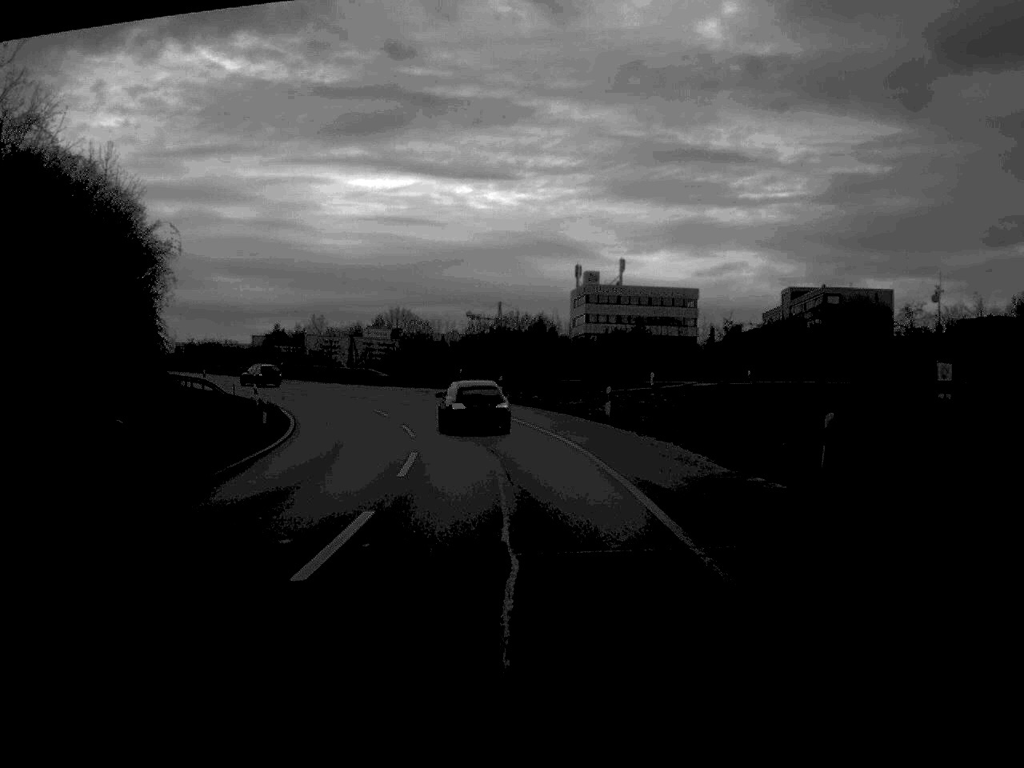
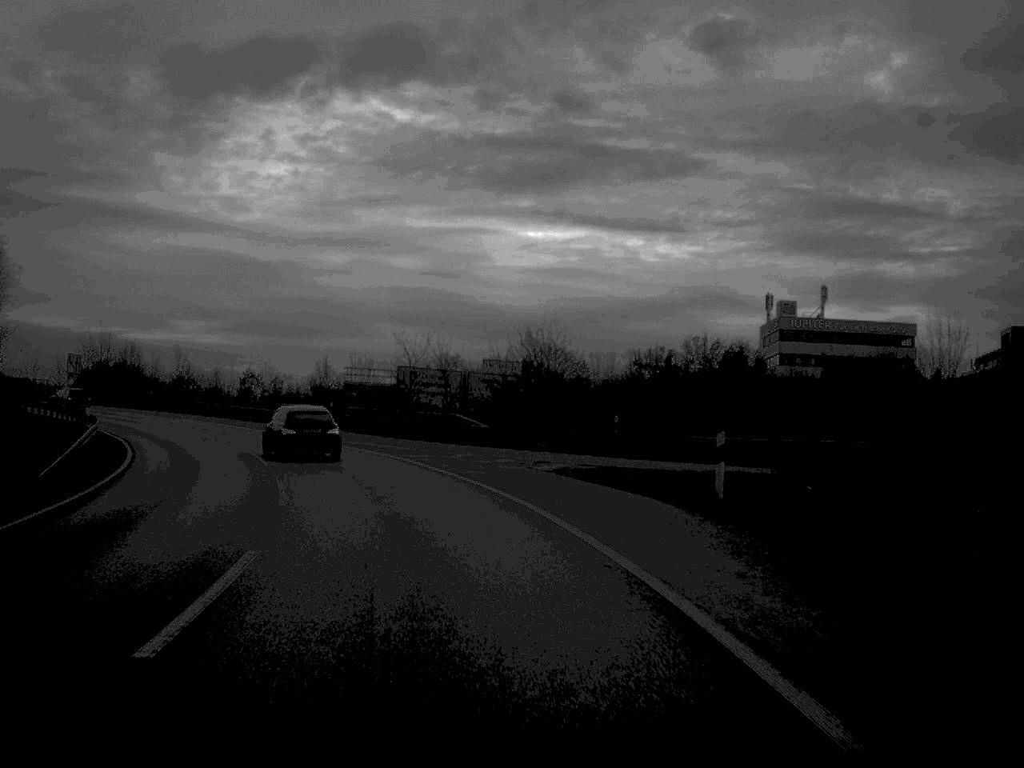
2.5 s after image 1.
(-1.4, +38.2) m; -8°
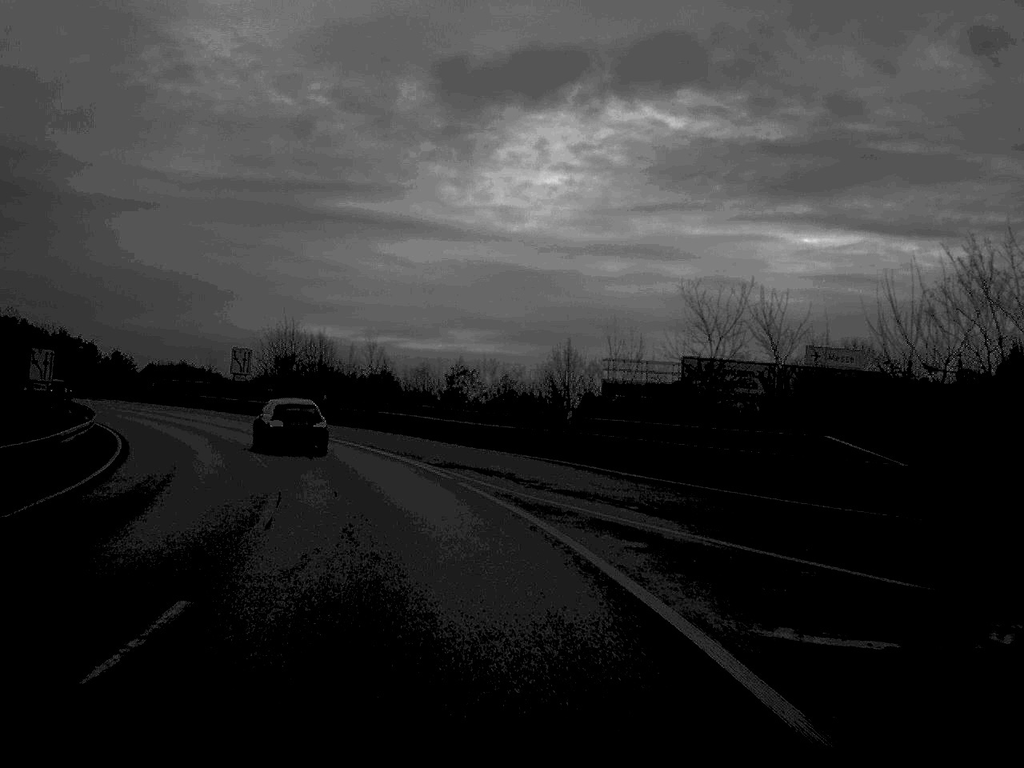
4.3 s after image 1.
(-2.8, +27.3) m; -12°
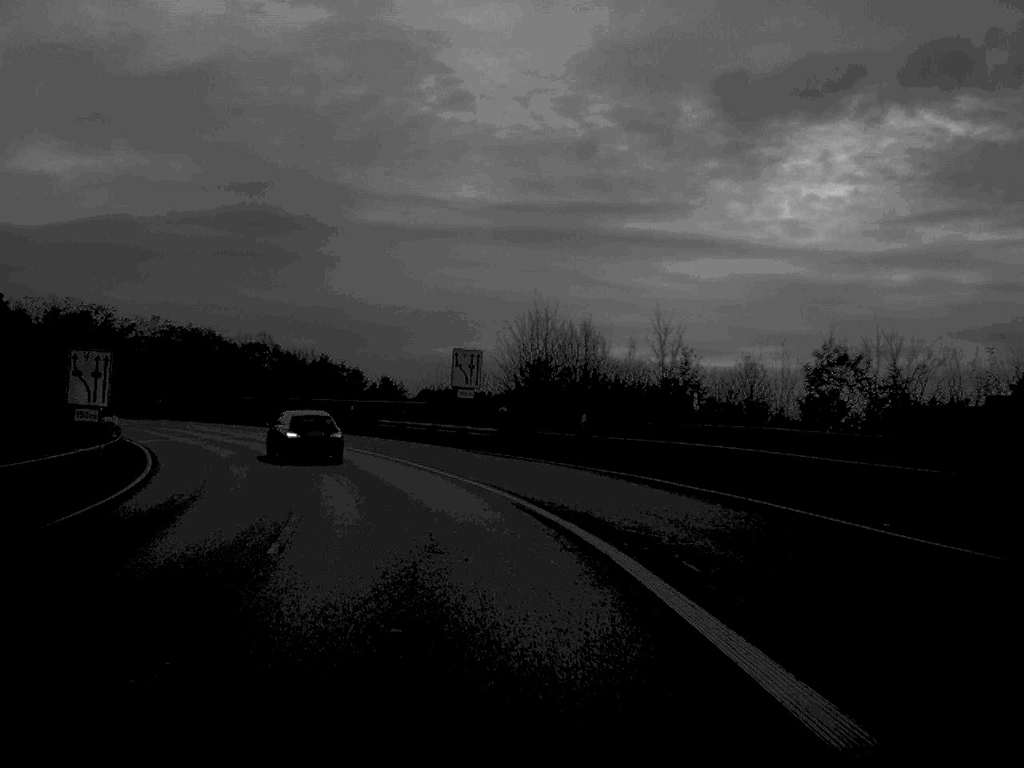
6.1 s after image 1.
(-2.9, +26.1) m; -13°
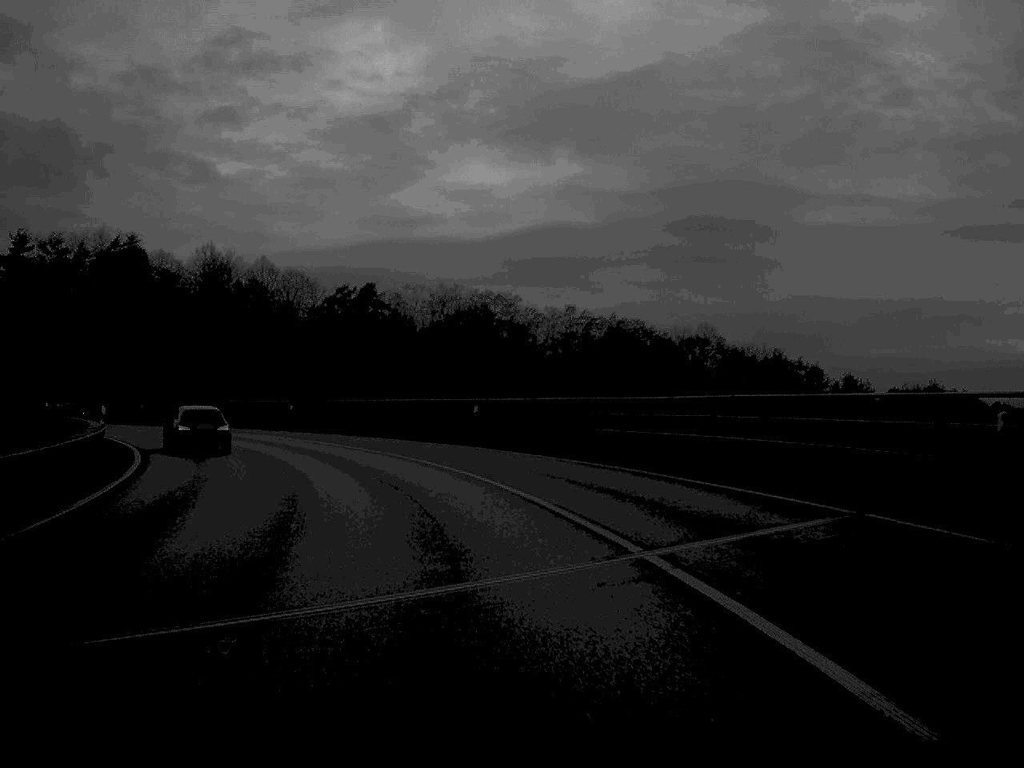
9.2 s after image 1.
(-8.1, +45.7) m; -20°
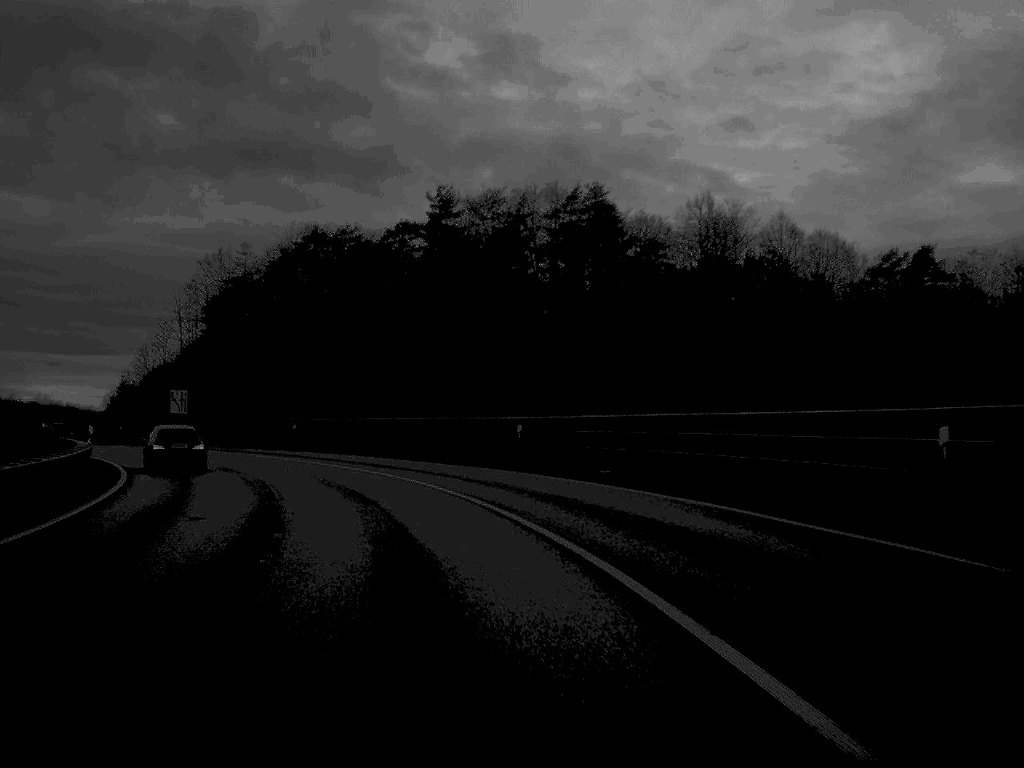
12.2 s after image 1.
(-10.4, +49.9) m; -23°
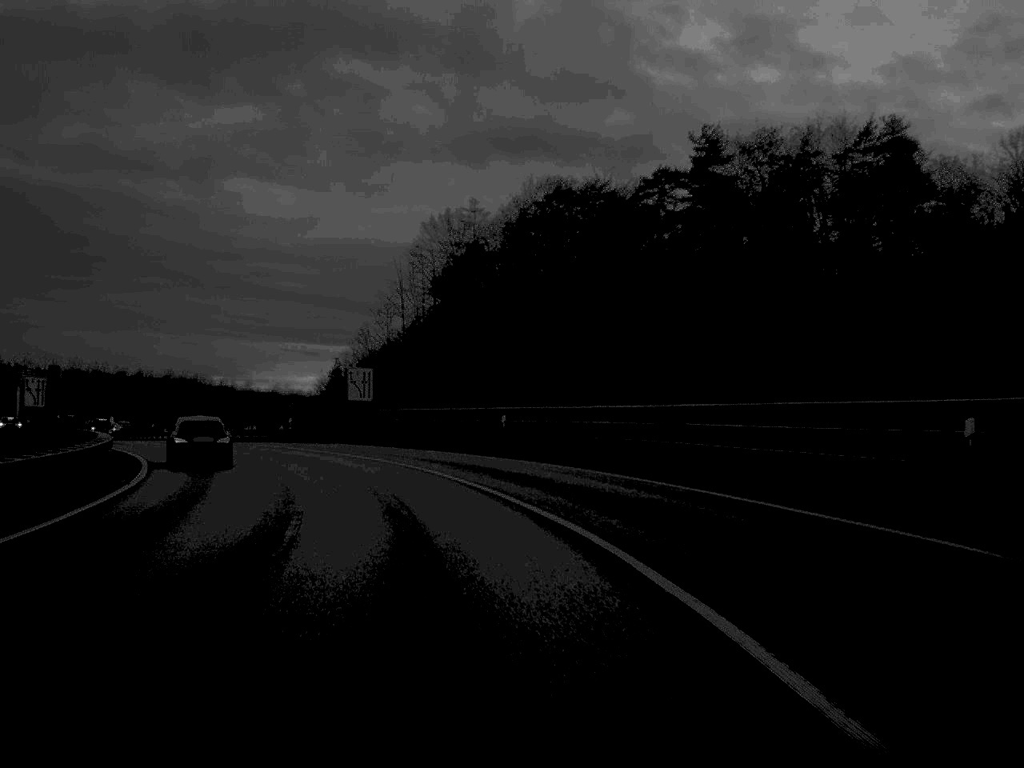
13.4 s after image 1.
(-2.3, +22.9) m; -12°
